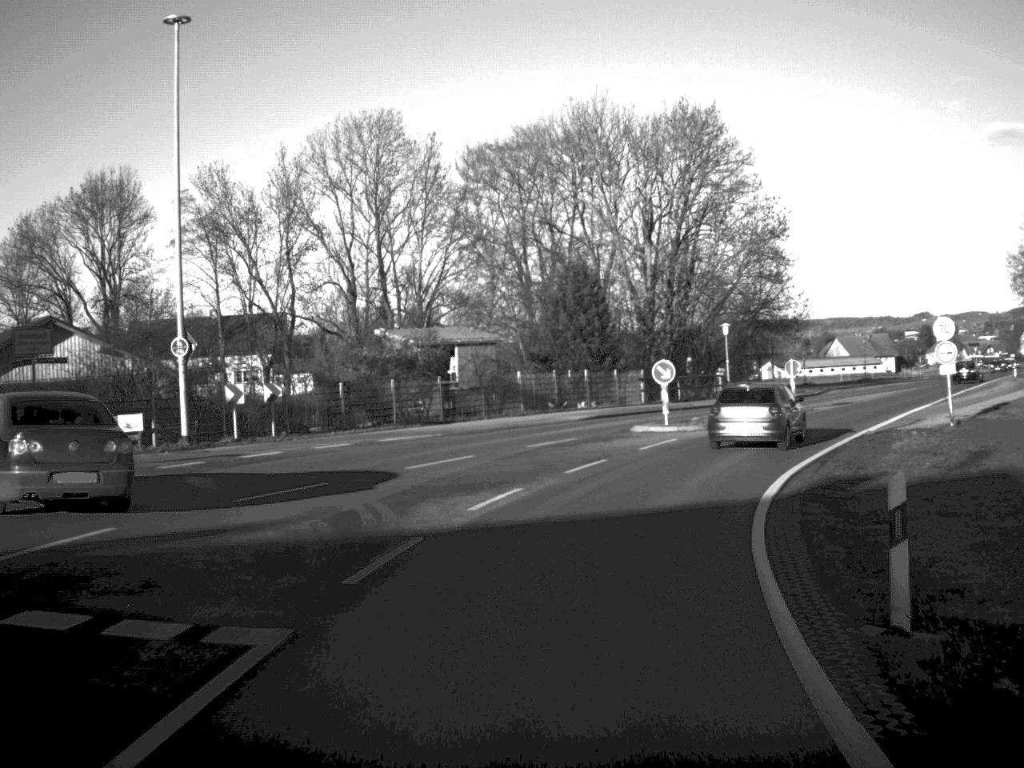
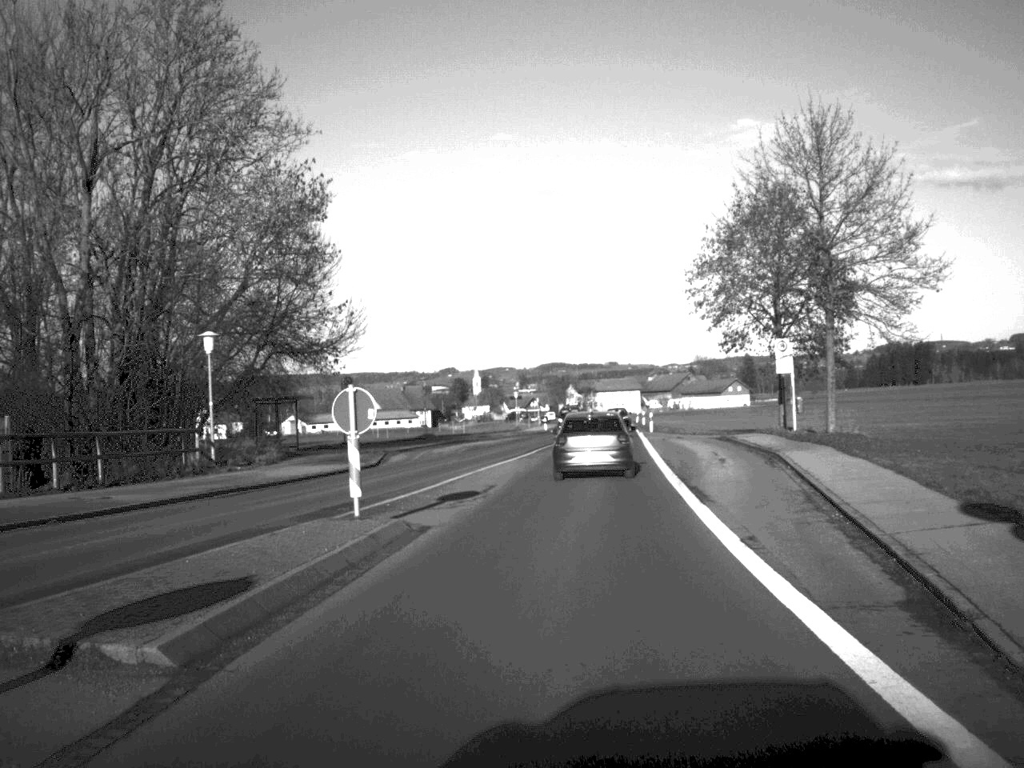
(+5.5, +29.9) m; +21°
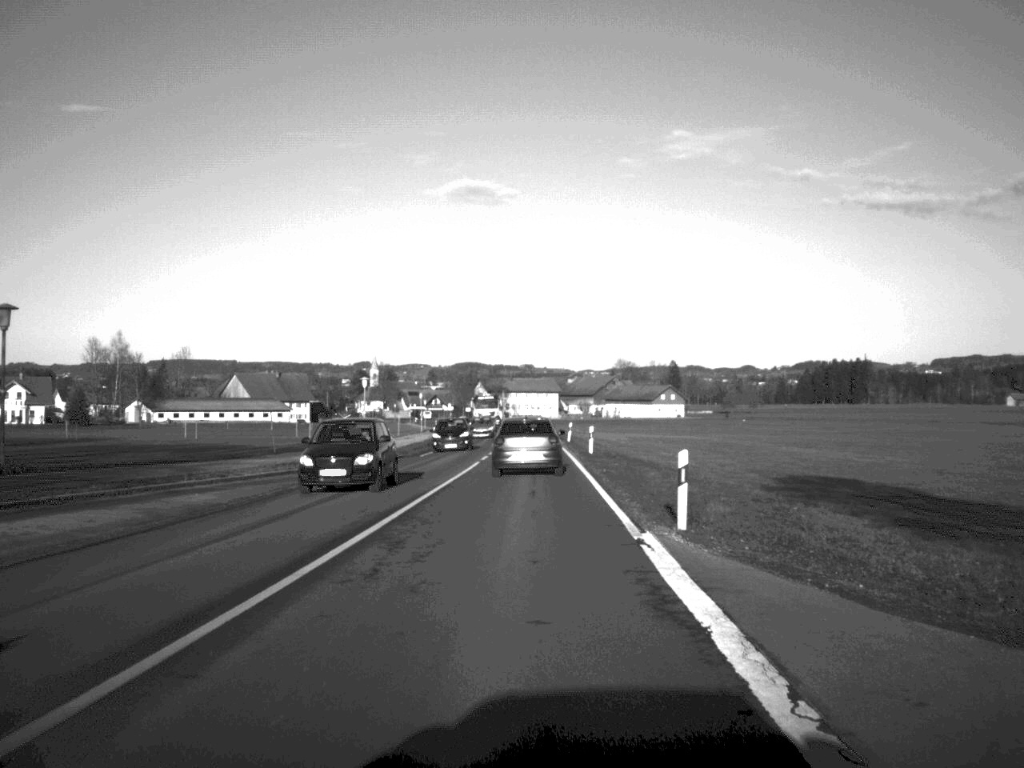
(+2.9, +51.2) m; +3°
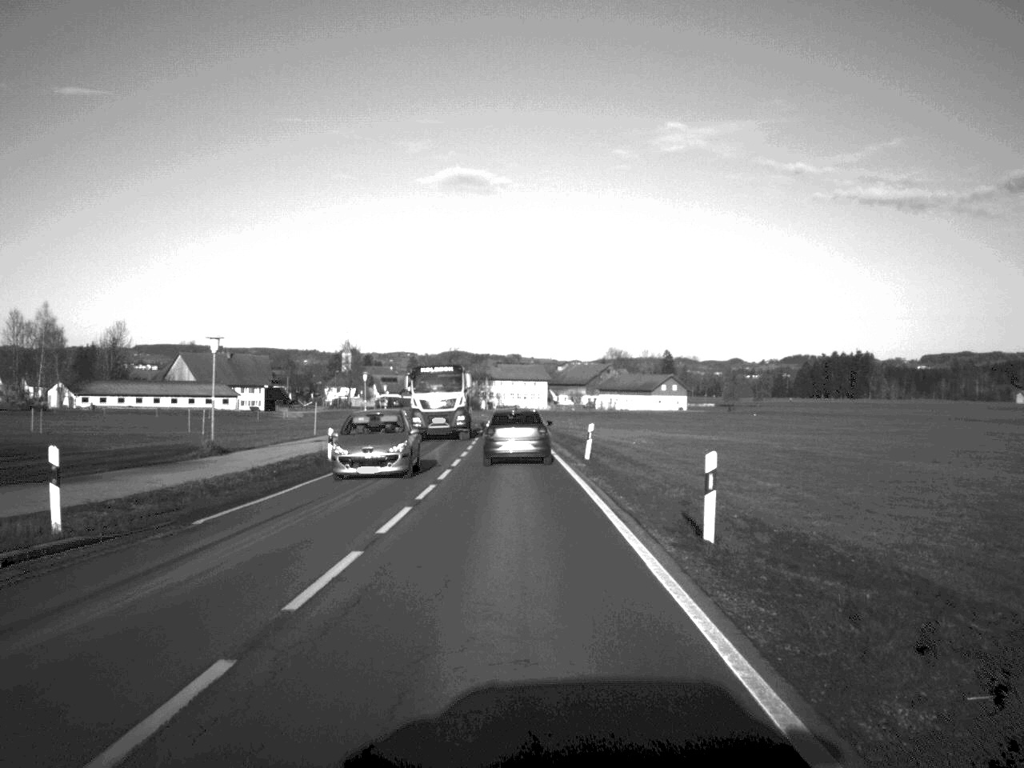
(+0.2, +33.4) m; 0°
